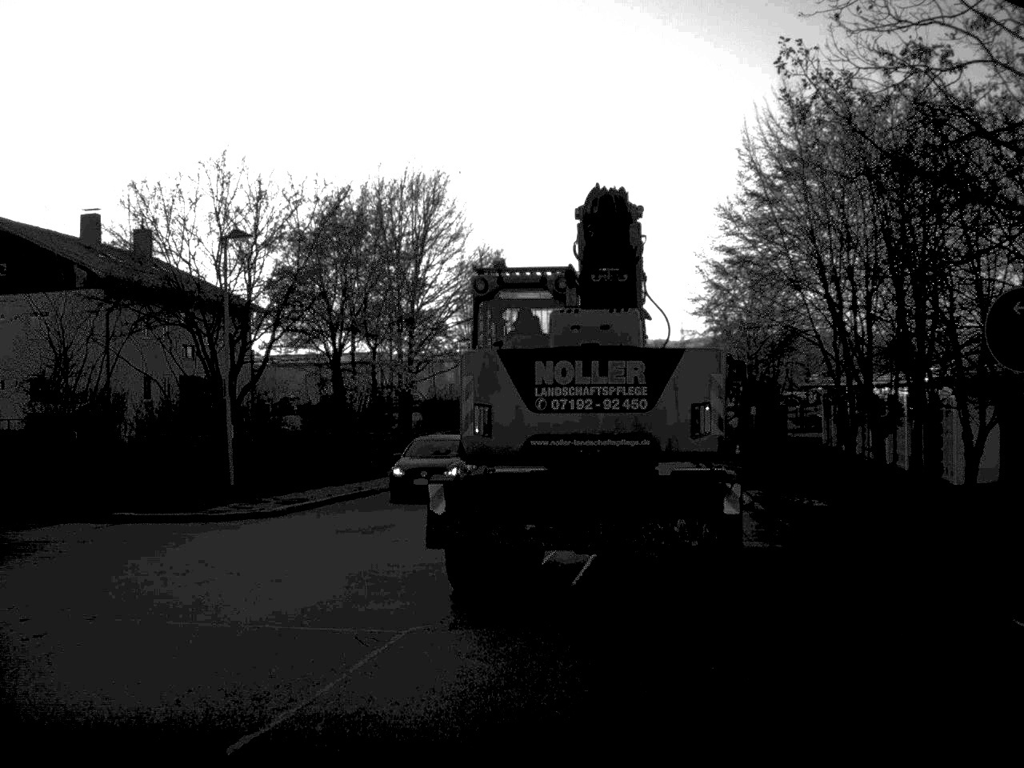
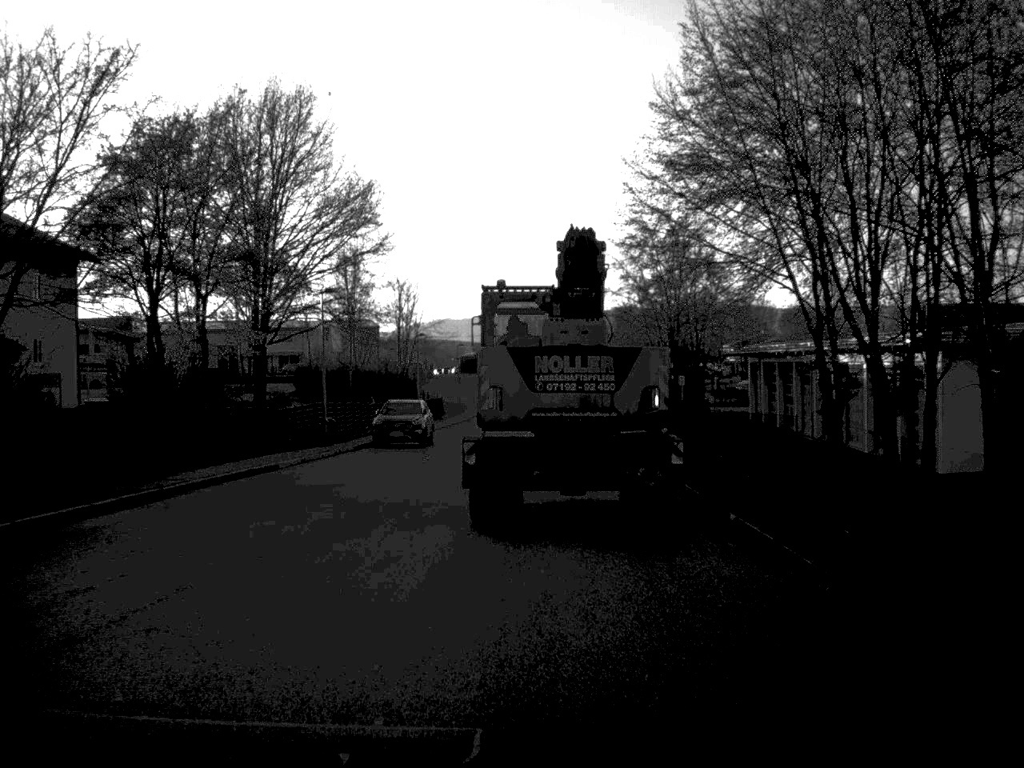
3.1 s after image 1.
(+0.7, +12.4) m; +4°
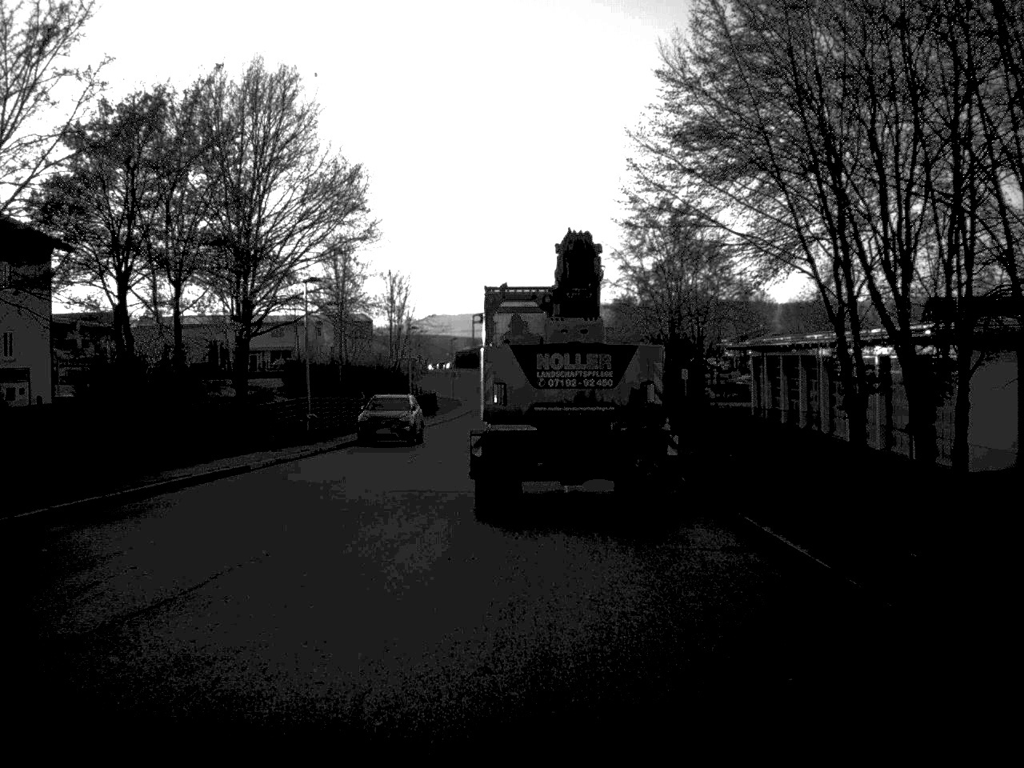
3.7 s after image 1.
(0.0, +2.9) m; 0°
